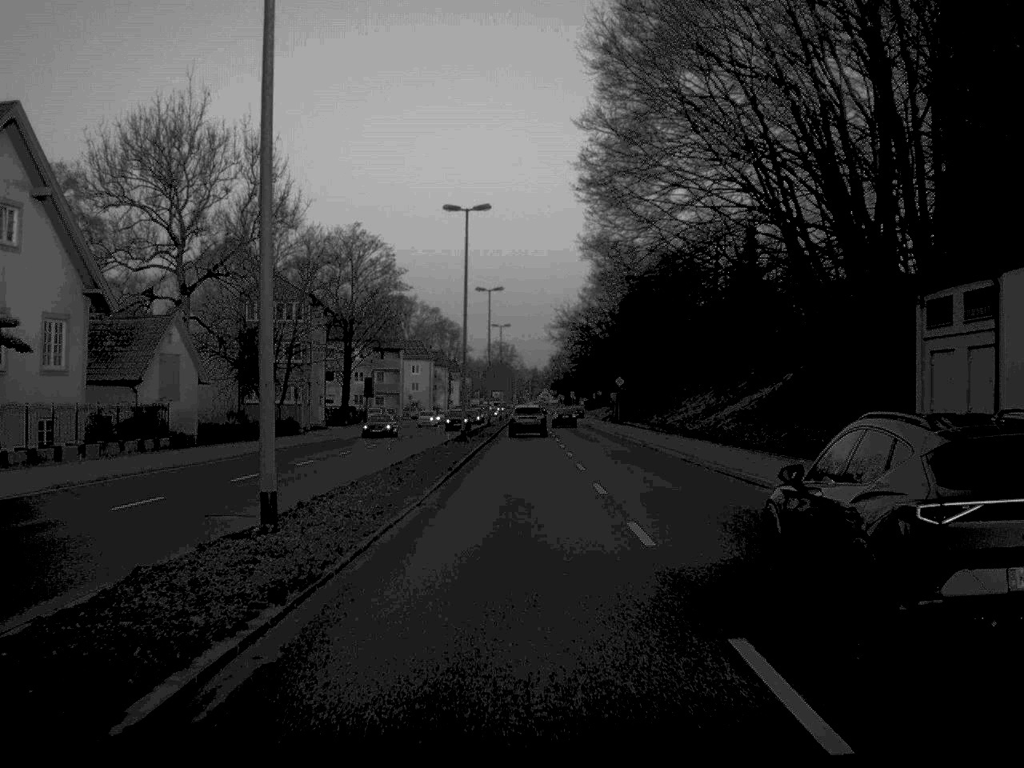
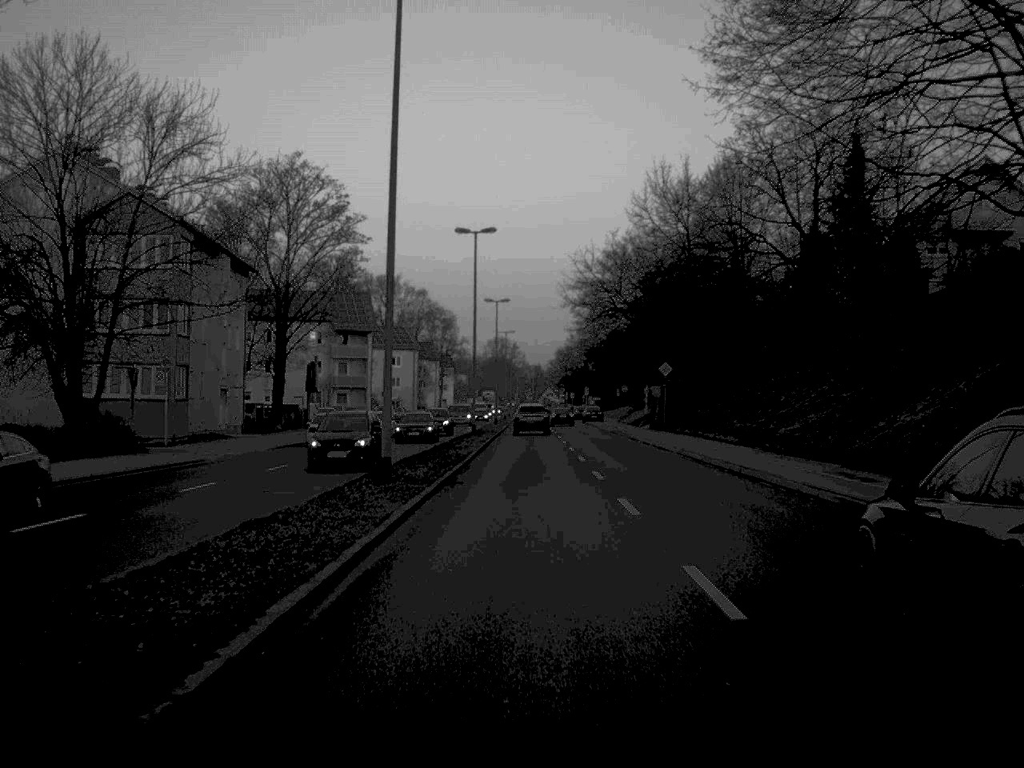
(0.0, +32.2) m; 0°
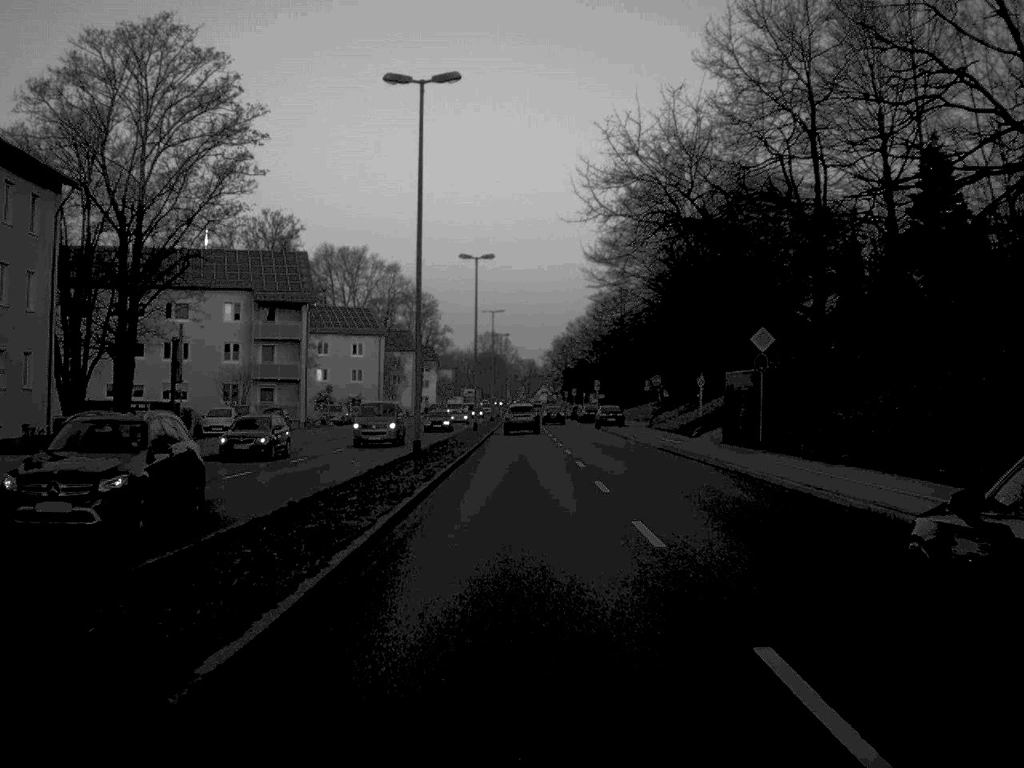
(+0.1, +30.9) m; 0°
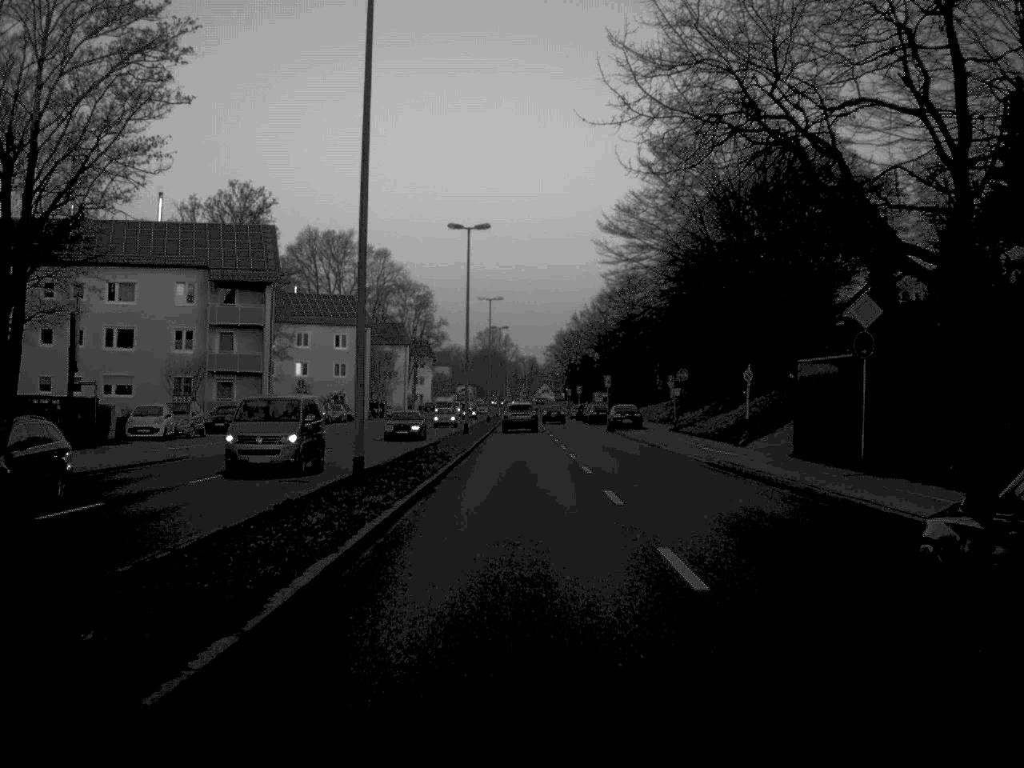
(0.0, +12.3) m; 0°
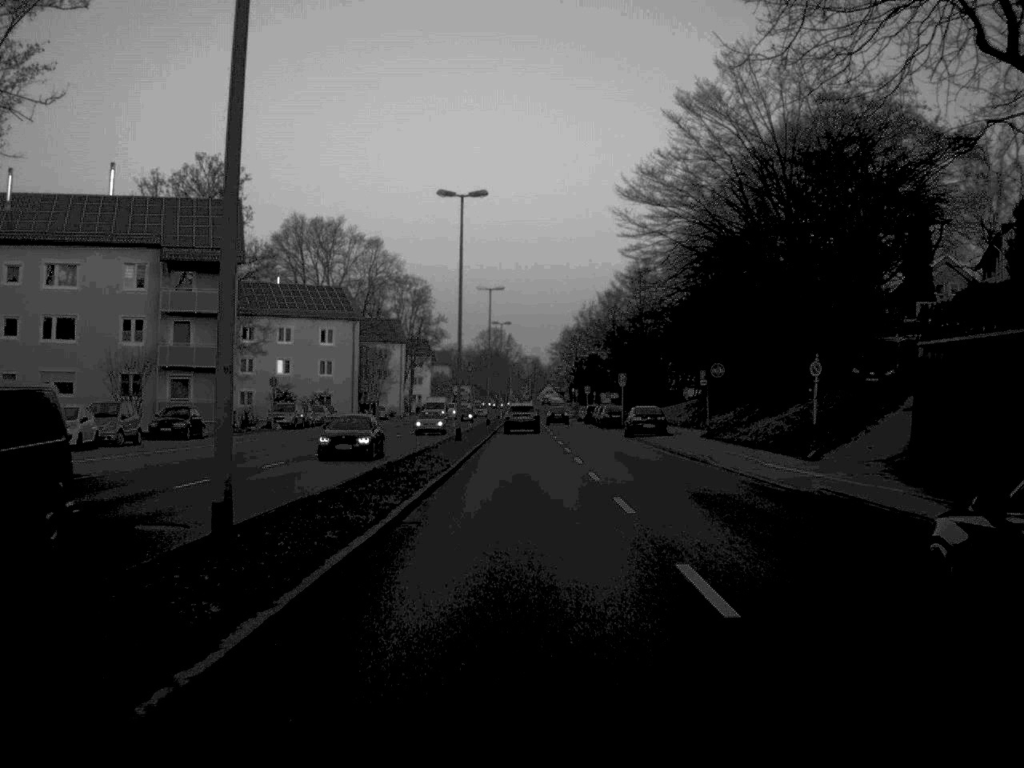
(0.0, +10.4) m; 0°
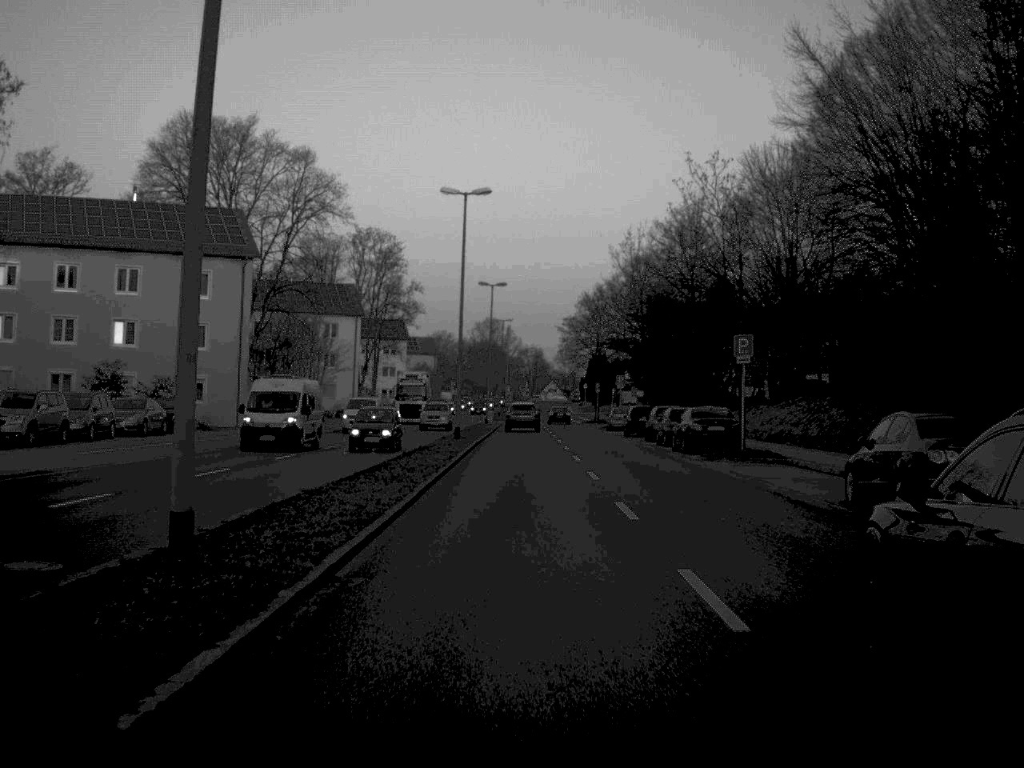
(0.0, +43.2) m; 0°
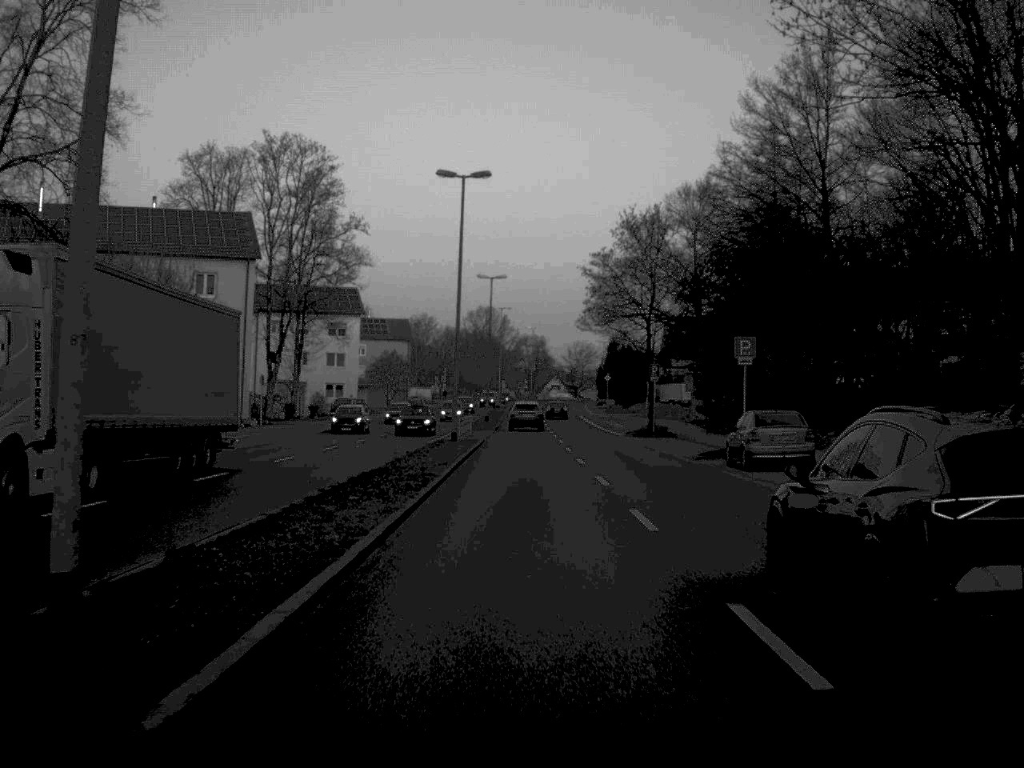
(-0.1, +45.7) m; 0°
